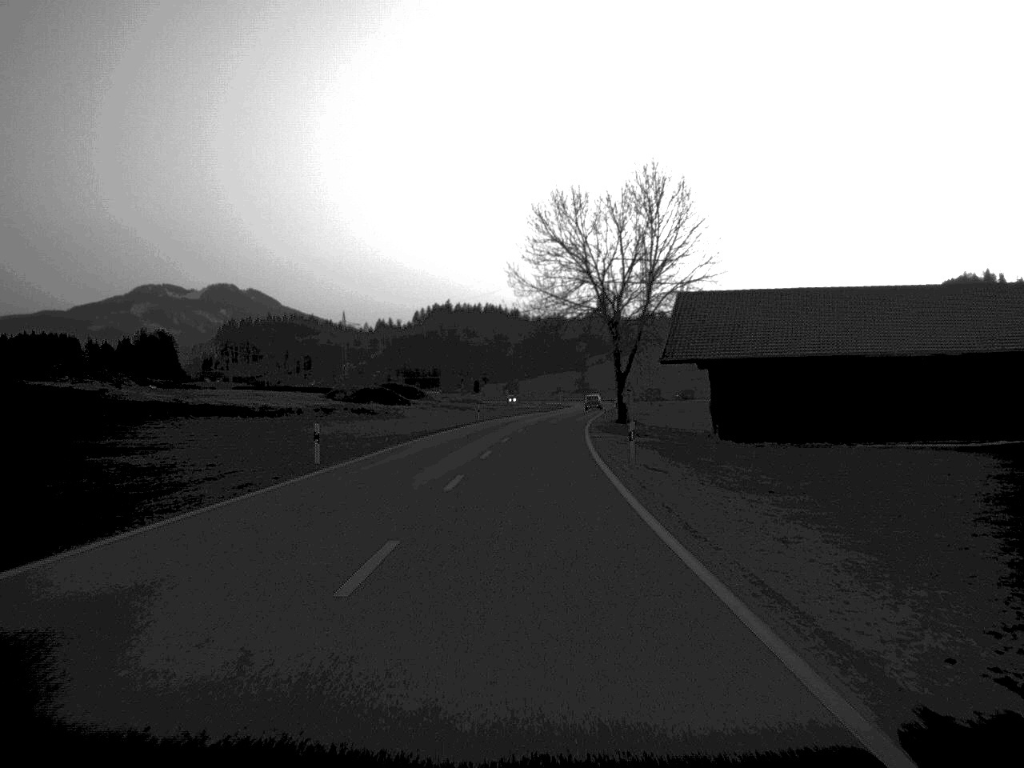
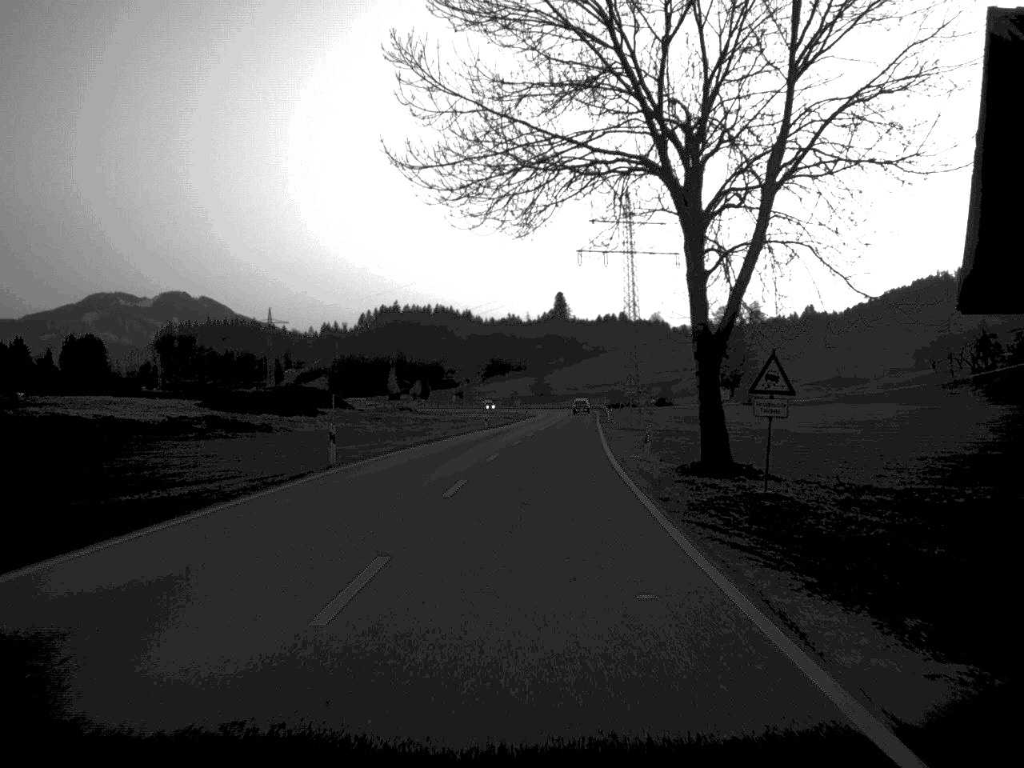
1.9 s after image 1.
(+0.8, +48.7) m; +2°
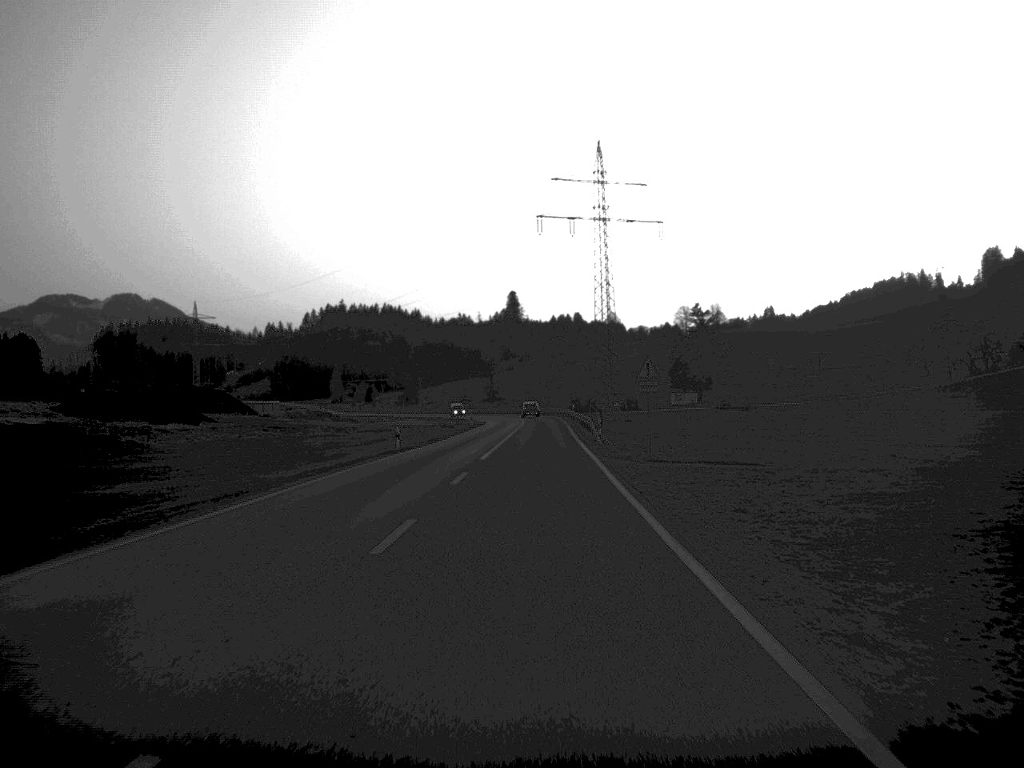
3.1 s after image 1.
(+0.6, +30.9) m; +2°
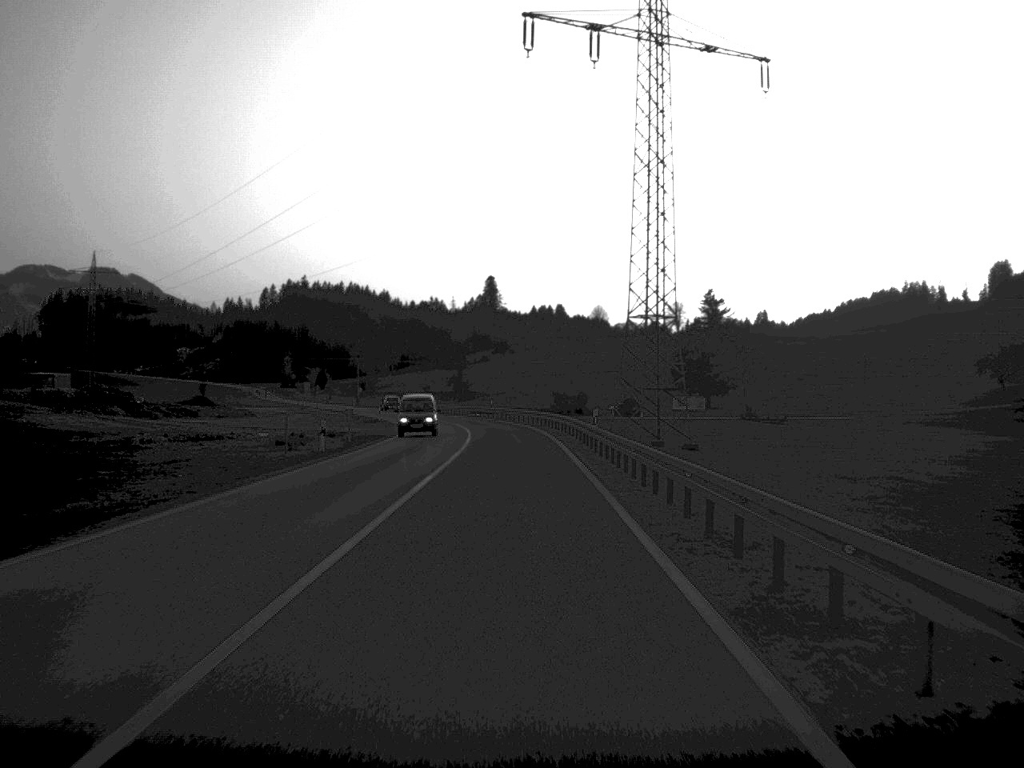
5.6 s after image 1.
(+1.0, +62.5) m; +1°
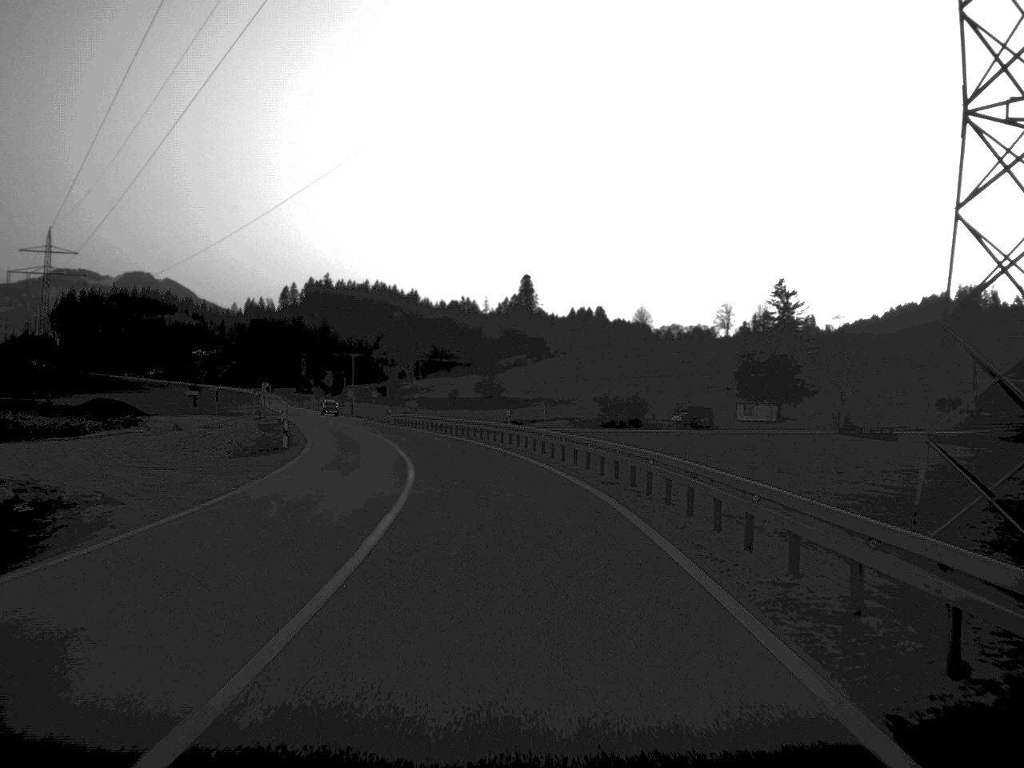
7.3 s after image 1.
(-0.4, +43.5) m; -2°
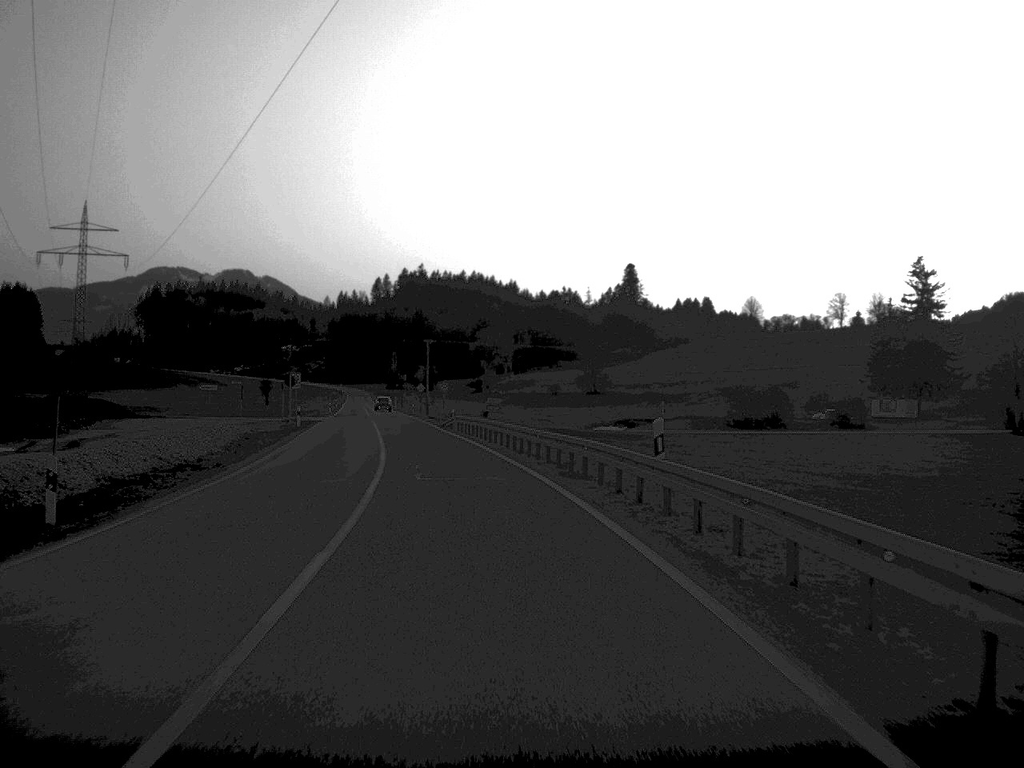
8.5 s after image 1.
(-1.0, +28.5) m; -5°
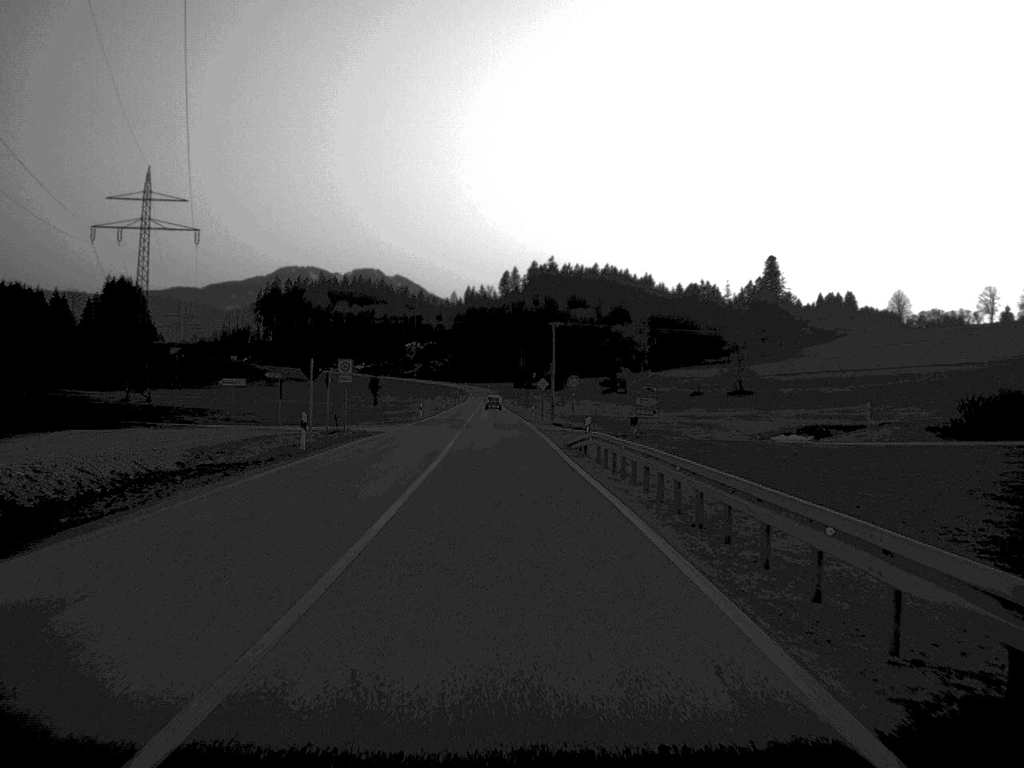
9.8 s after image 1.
(-1.7, +29.9) m; -6°
